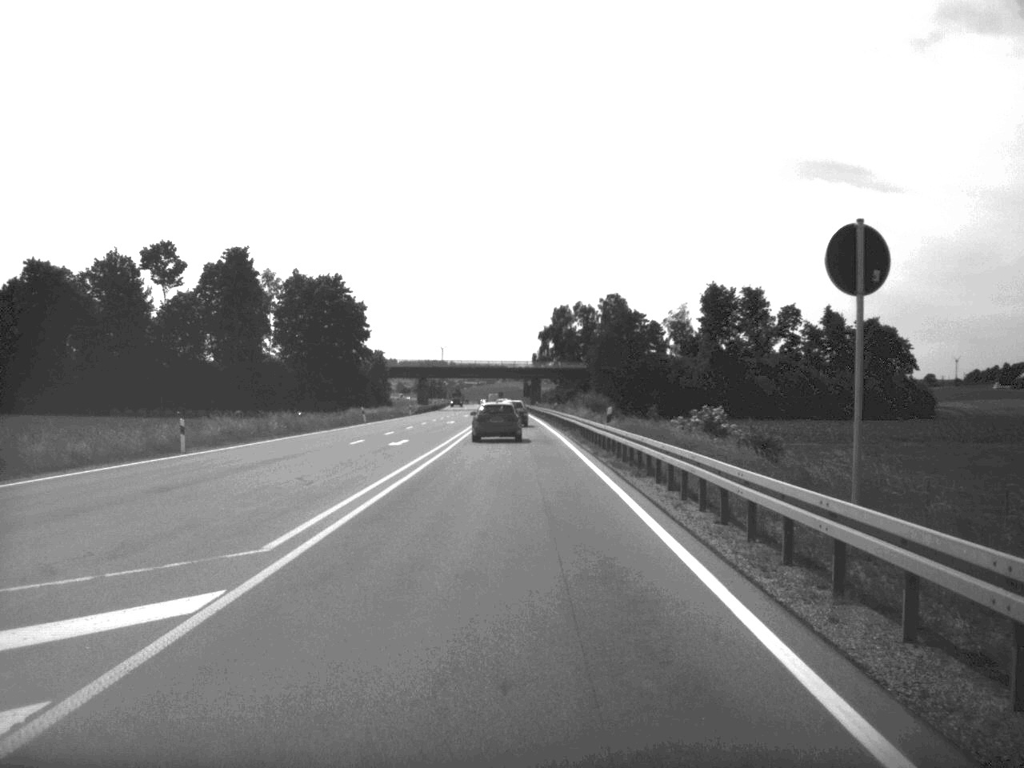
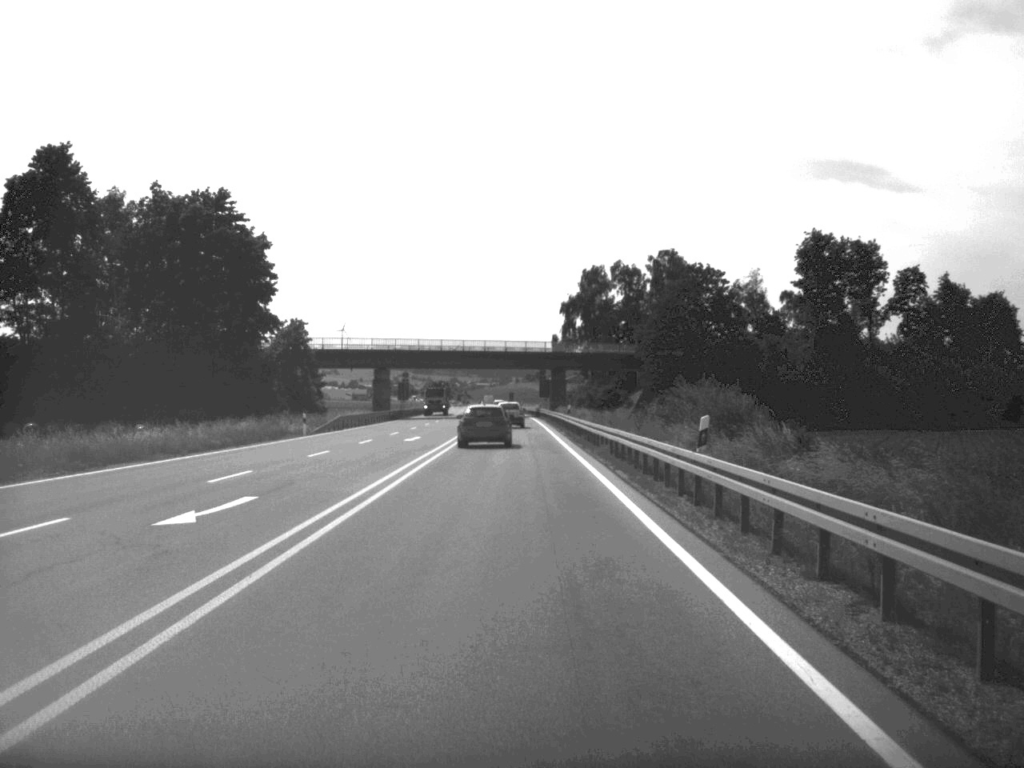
(-0.3, +68.3) m; -1°
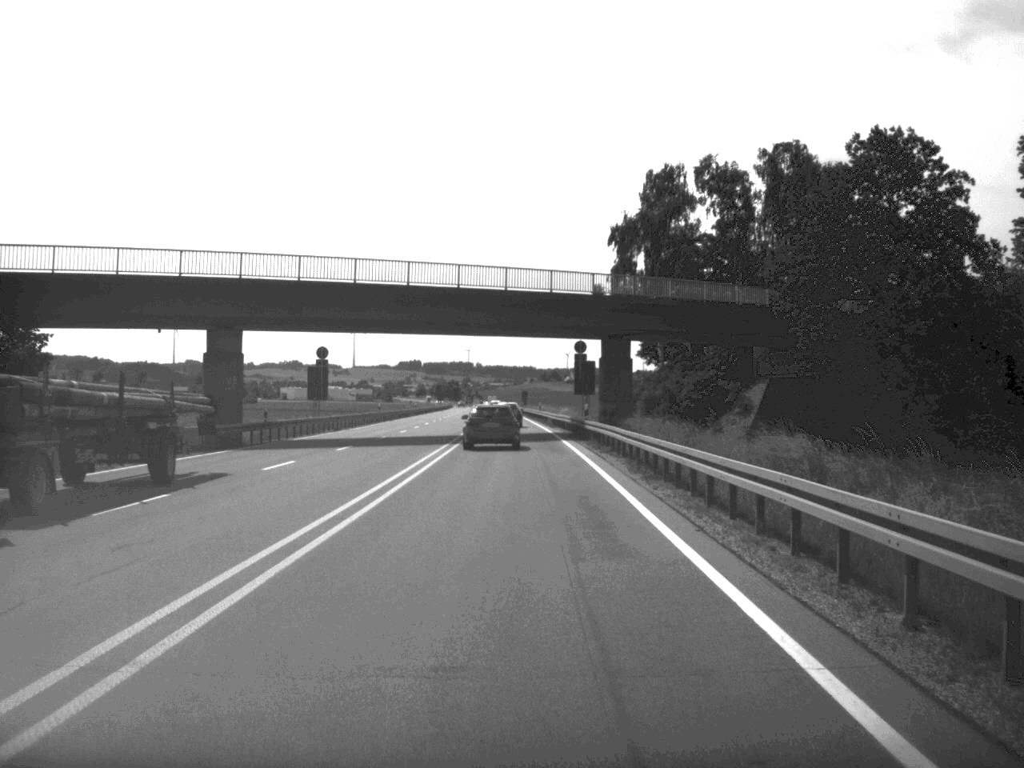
(-0.4, +67.1) m; -1°
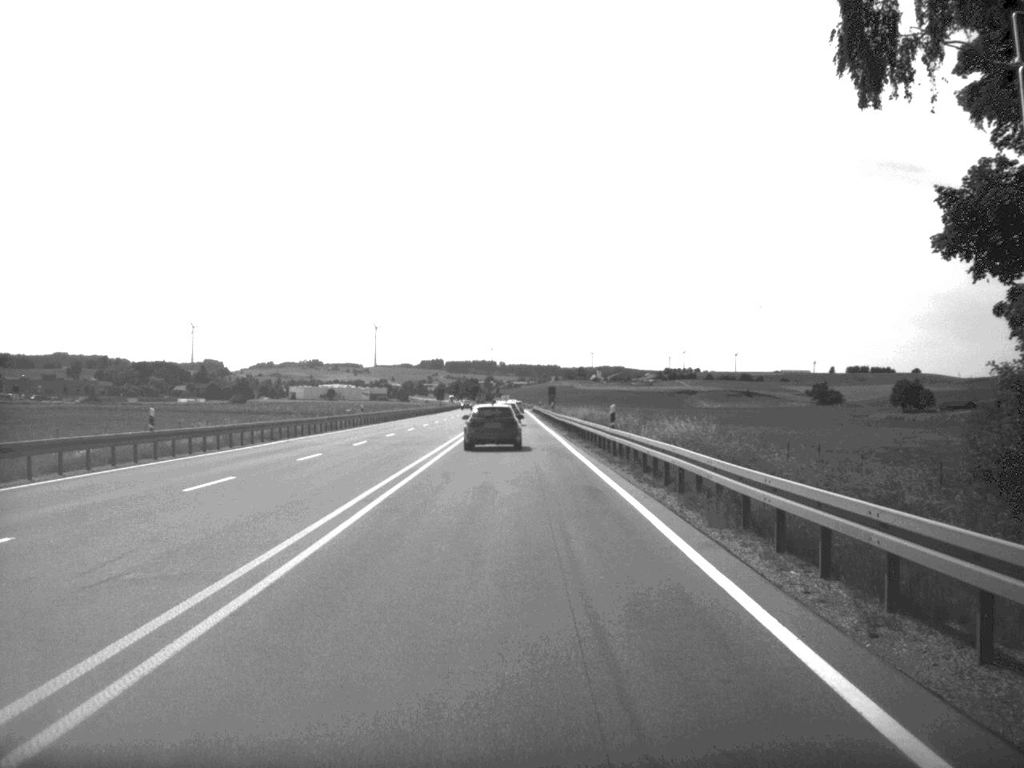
(-0.5, +66.7) m; -1°
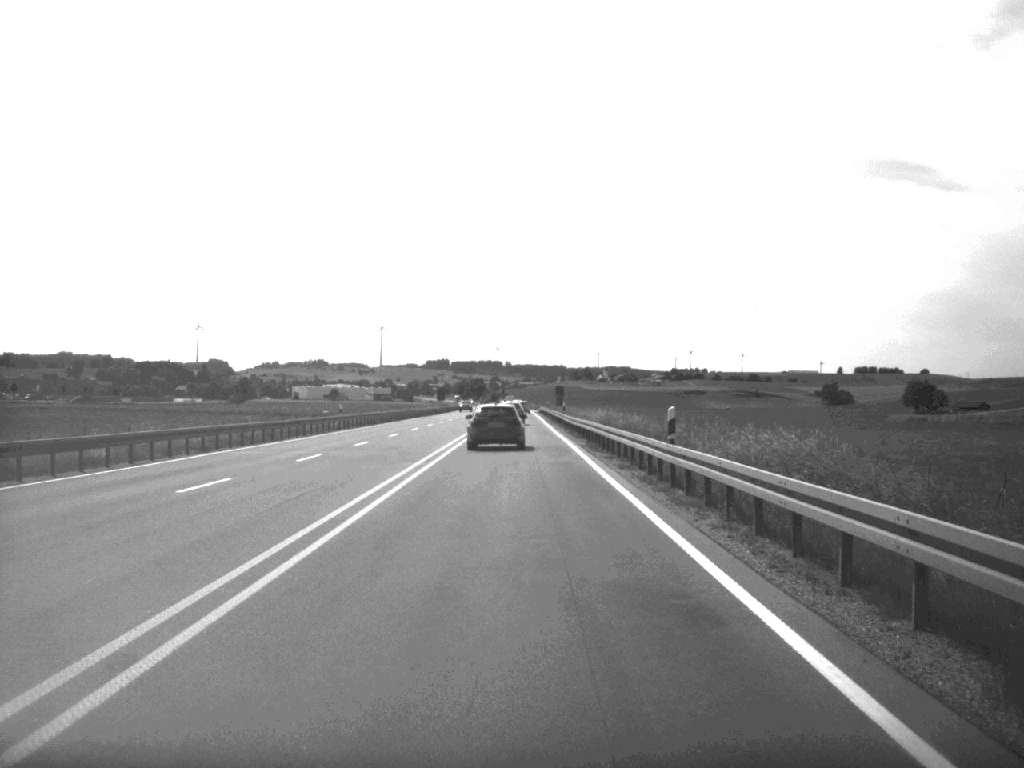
(0.0, +12.6) m; 0°
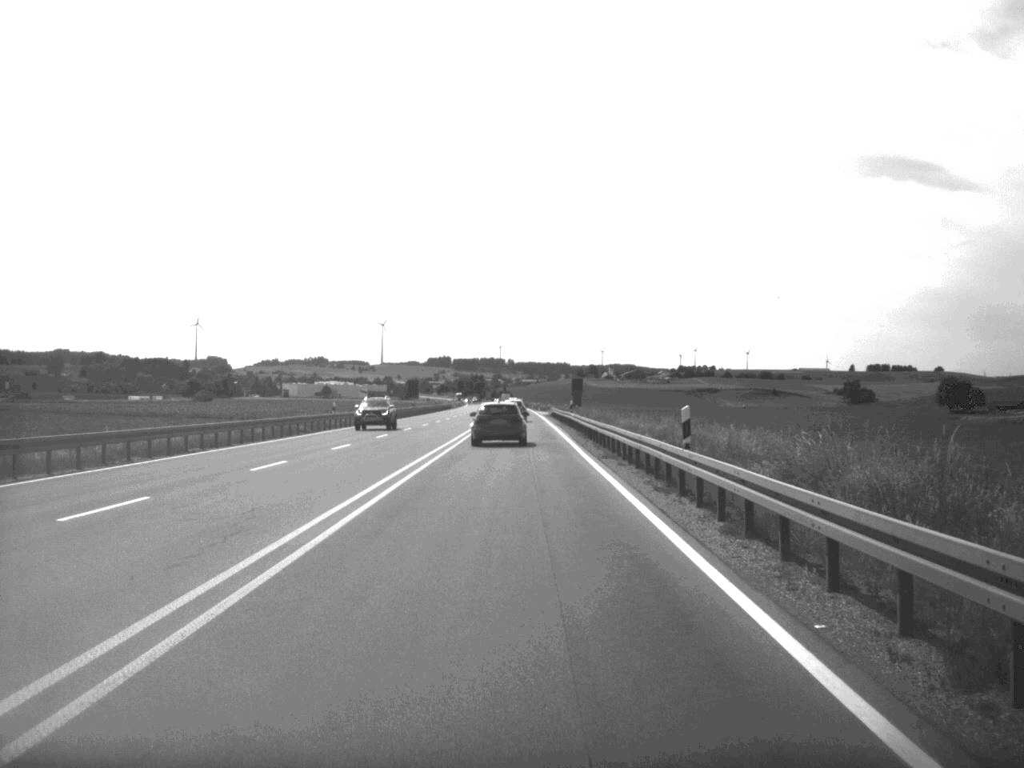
(-0.2, +53.5) m; 0°
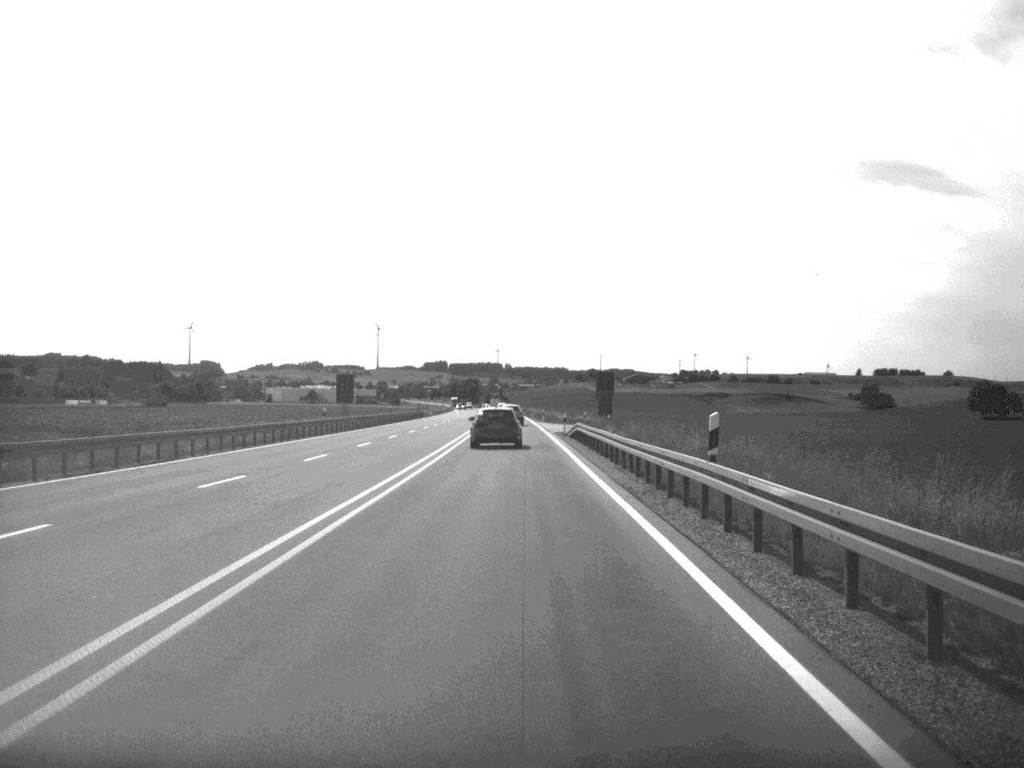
(0.0, +51.9) m; 0°
